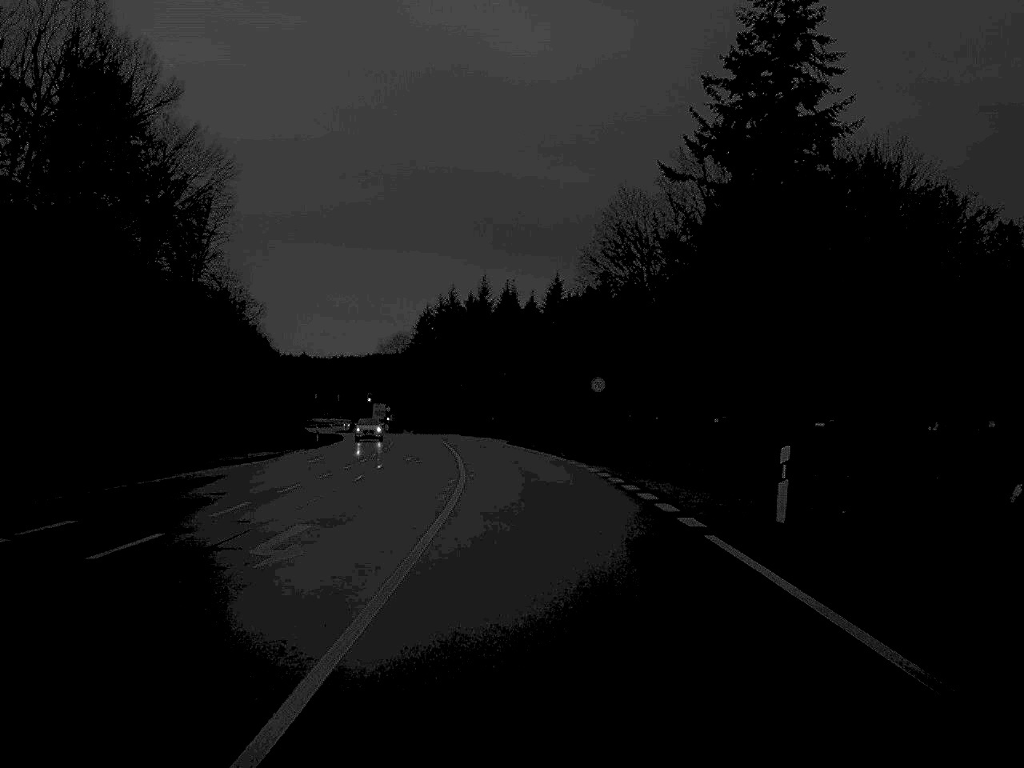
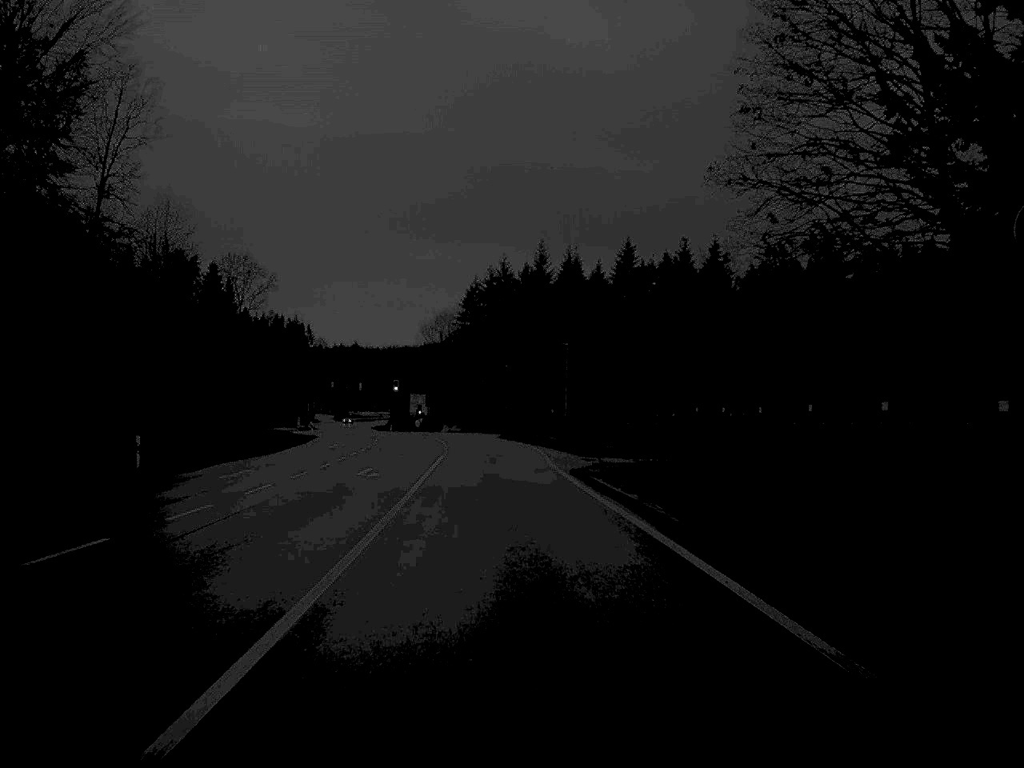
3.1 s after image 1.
(-0.5, +43.0) m; -3°
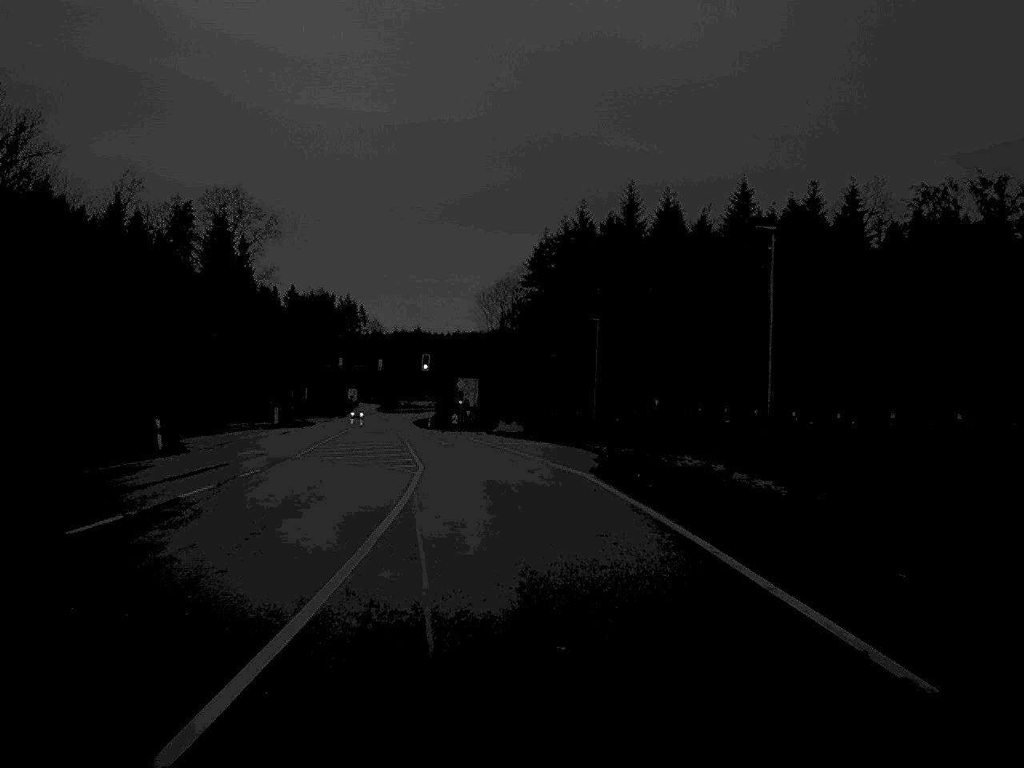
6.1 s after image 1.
(-1.6, +51.8) m; -3°
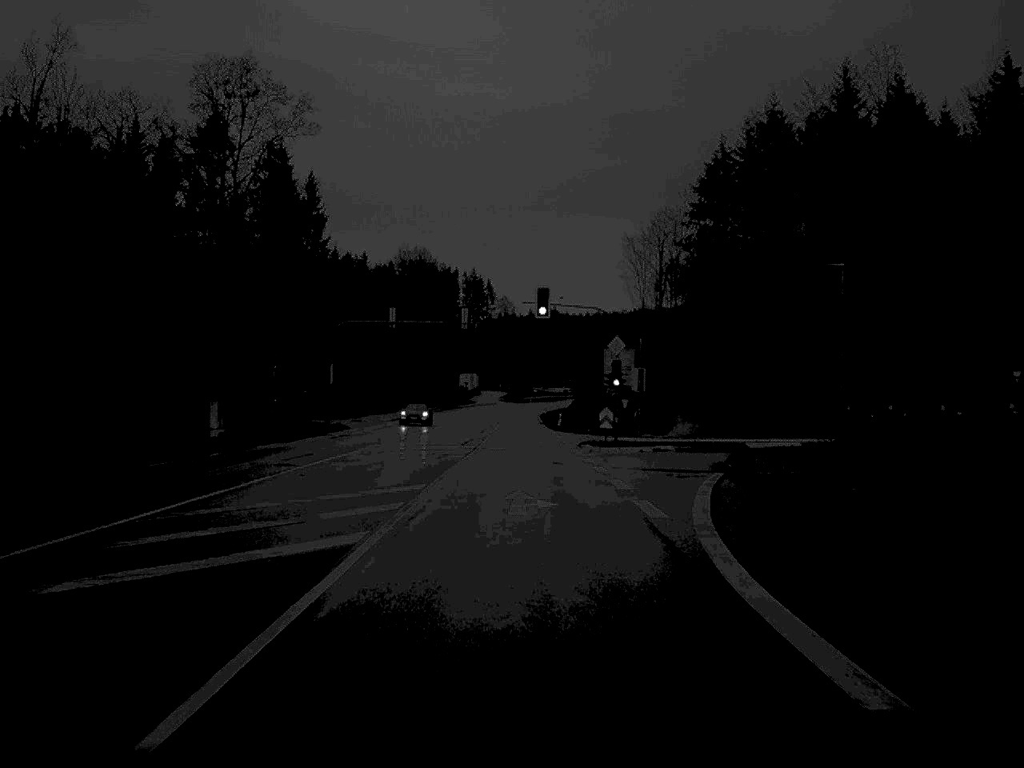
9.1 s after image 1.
(-3.4, +56.0) m; -6°
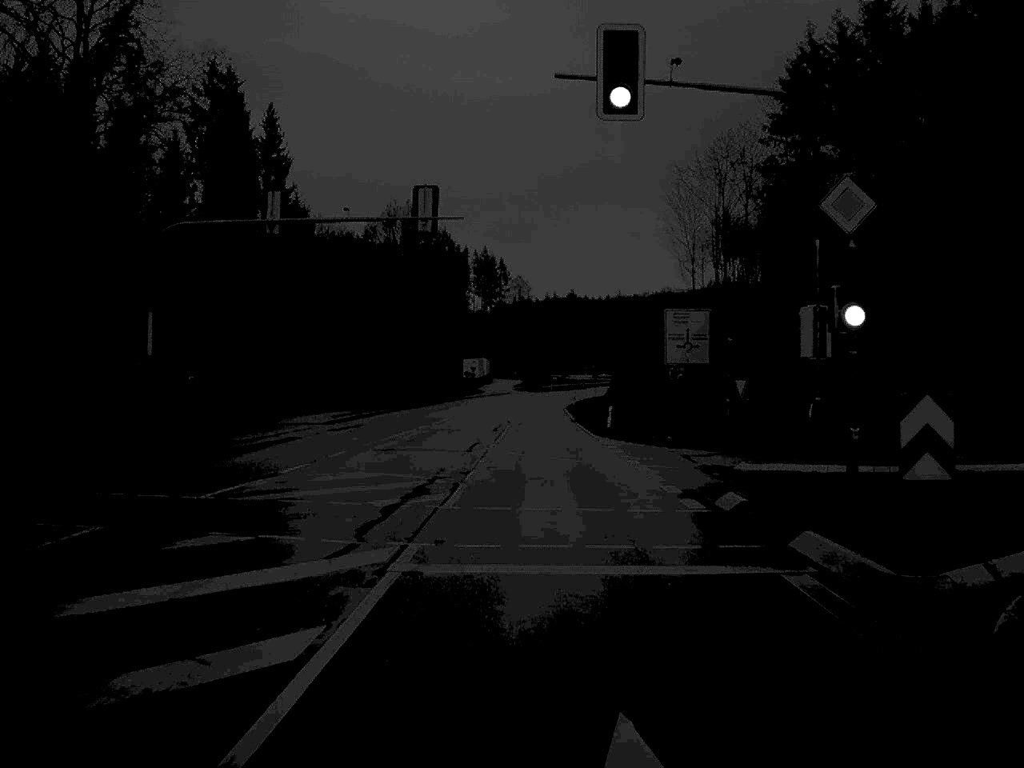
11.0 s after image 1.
(-0.4, +36.3) m; -1°
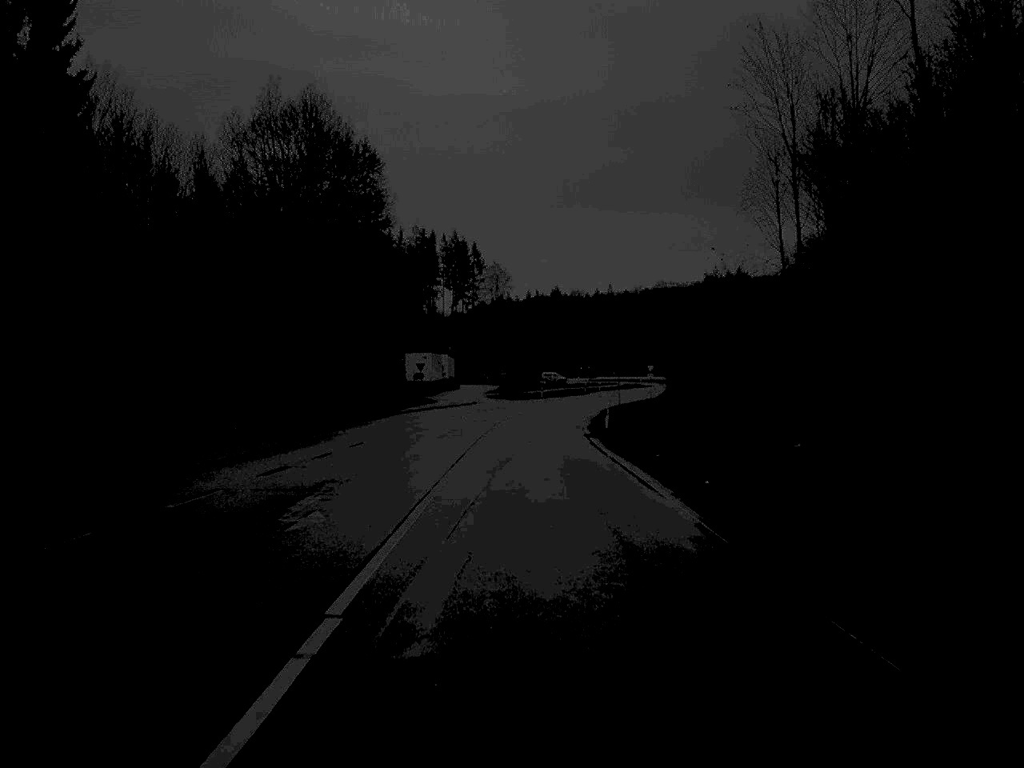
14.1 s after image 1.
(+0.5, +61.1) m; +1°
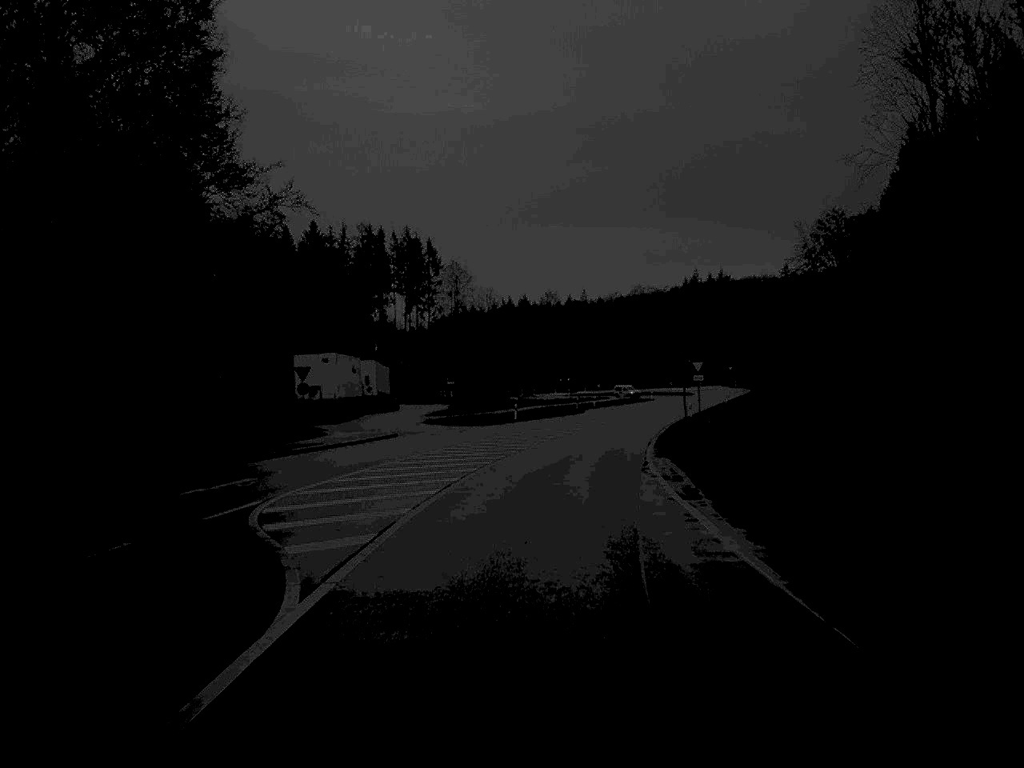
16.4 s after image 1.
(+0.3, +47.1) m; +2°
